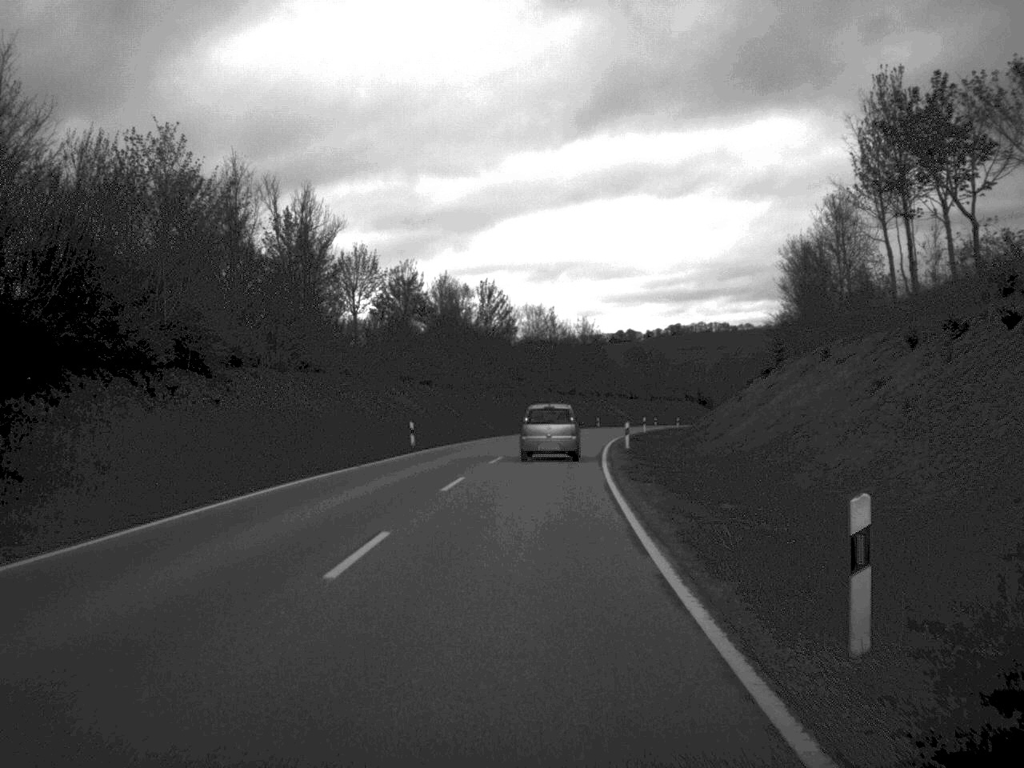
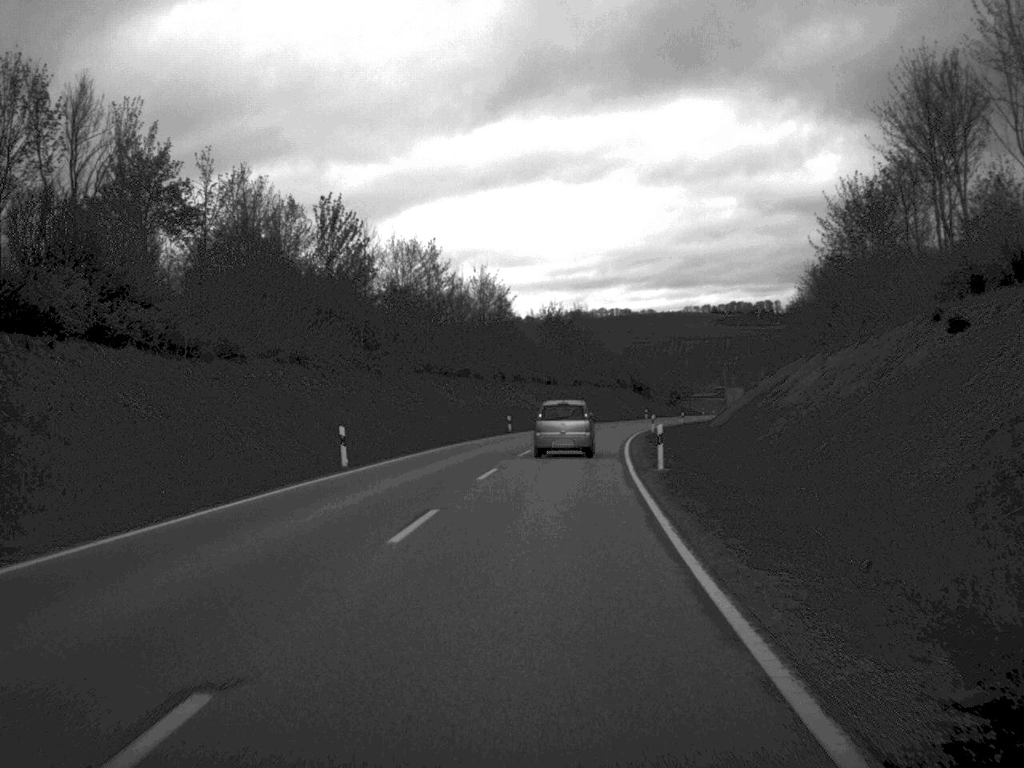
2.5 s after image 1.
(+2.2, +55.2) m; +4°
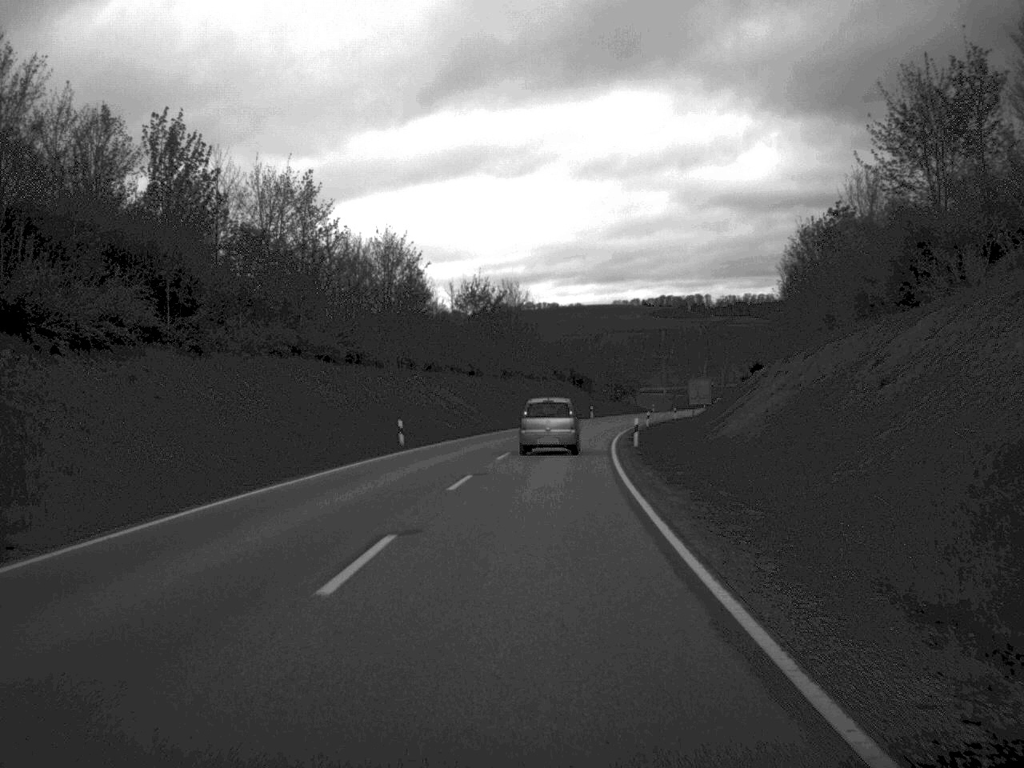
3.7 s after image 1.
(+0.7, +26.8) m; +3°
